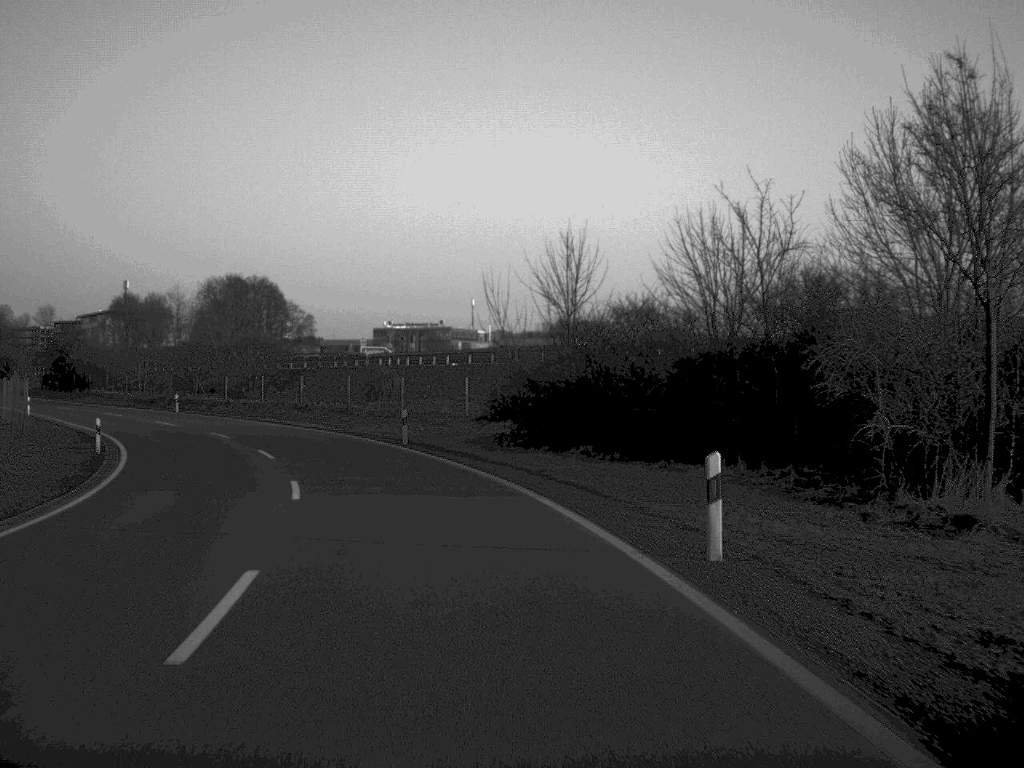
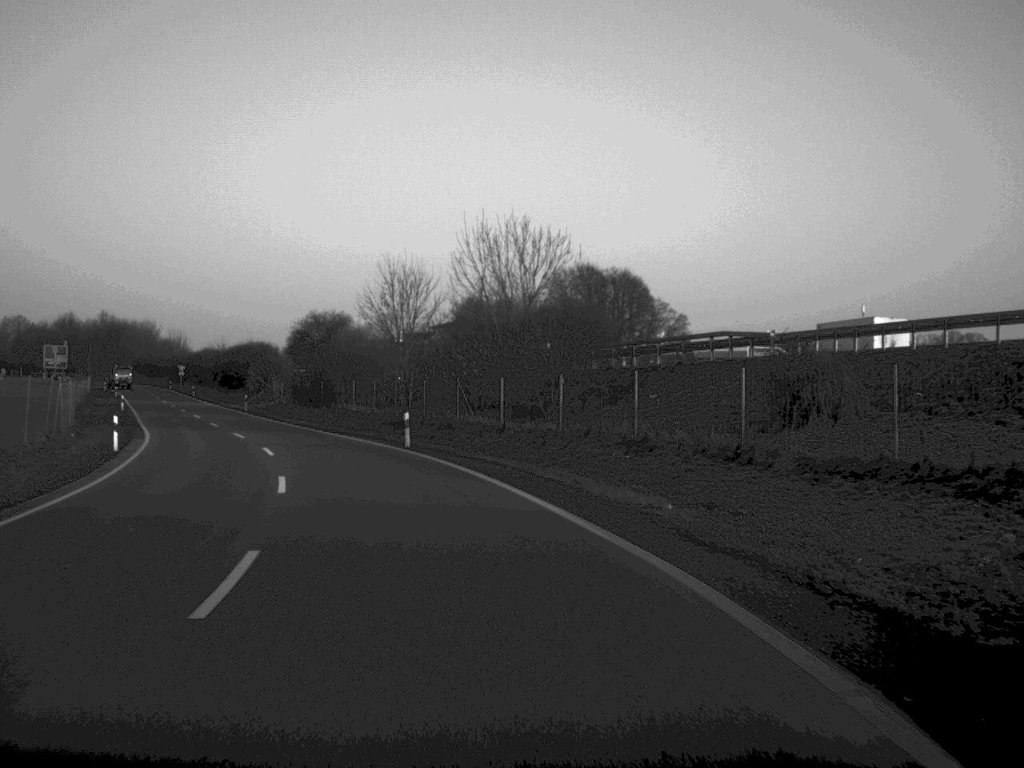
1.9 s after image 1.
(-4.8, +34.4) m; -17°
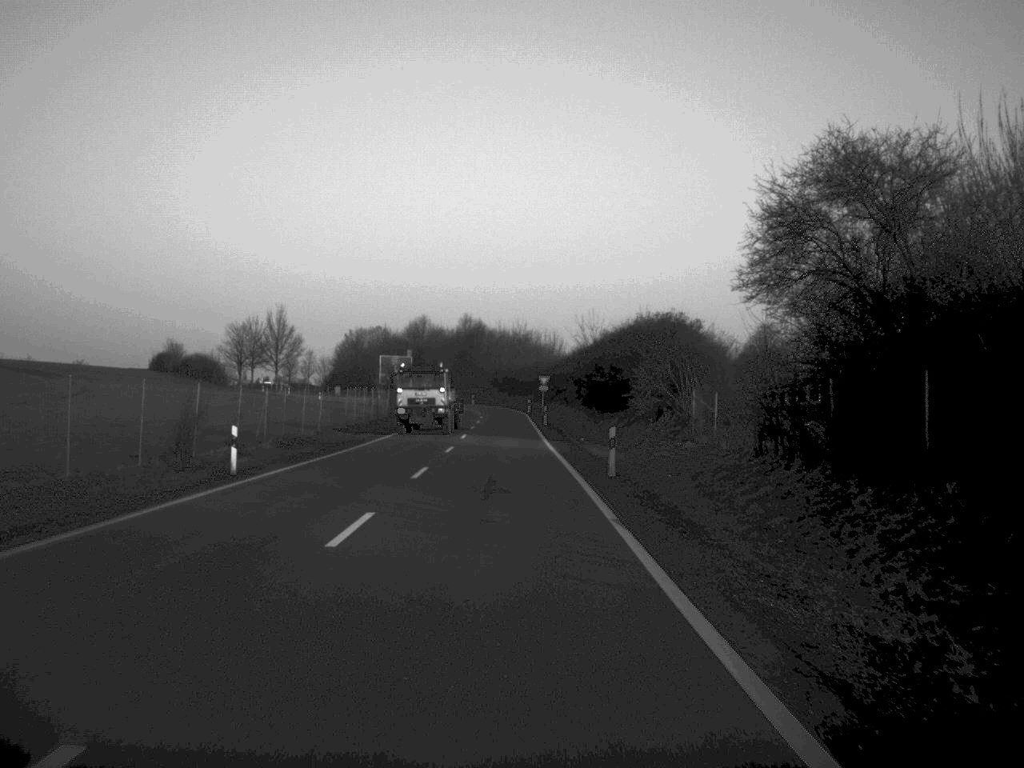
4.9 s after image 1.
(-10.7, +54.6) m; -18°
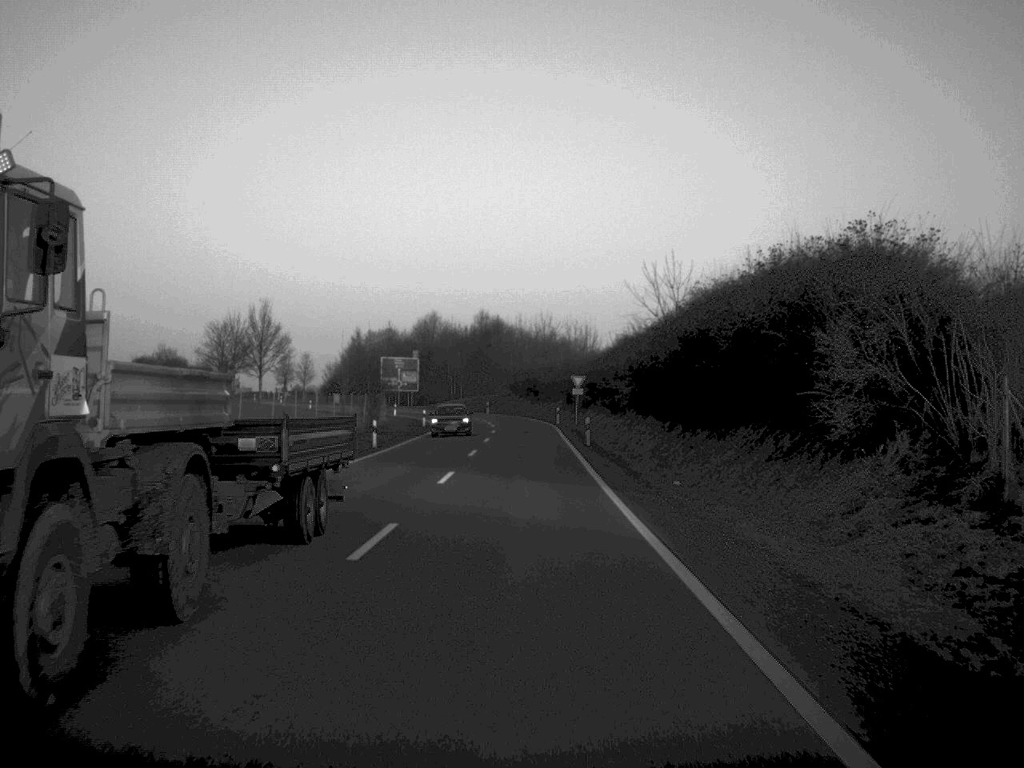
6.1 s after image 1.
(-0.3, +25.0) m; -1°
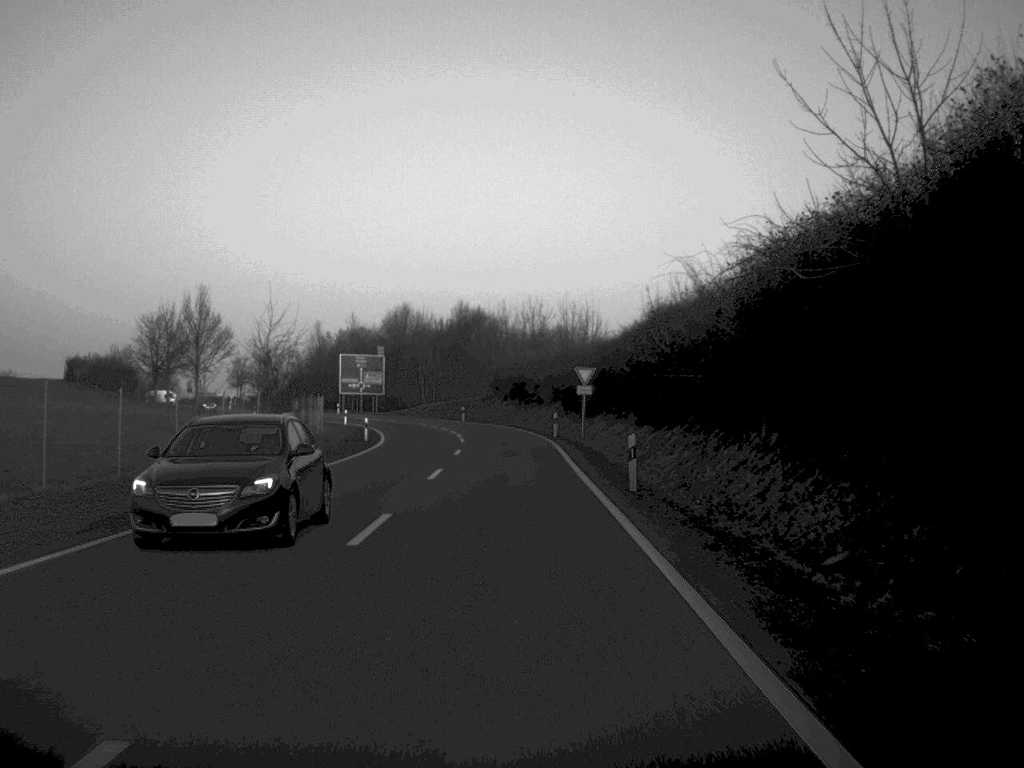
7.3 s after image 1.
(+0.1, +23.8) m; +1°
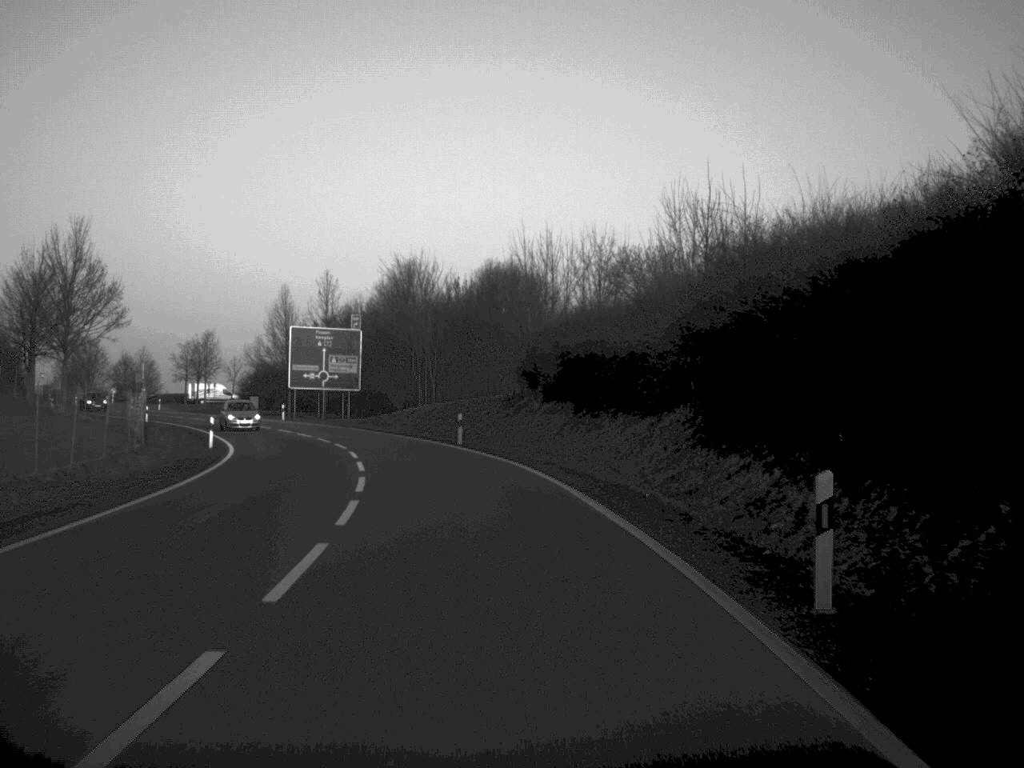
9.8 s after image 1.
(-0.5, +47.6) m; -2°
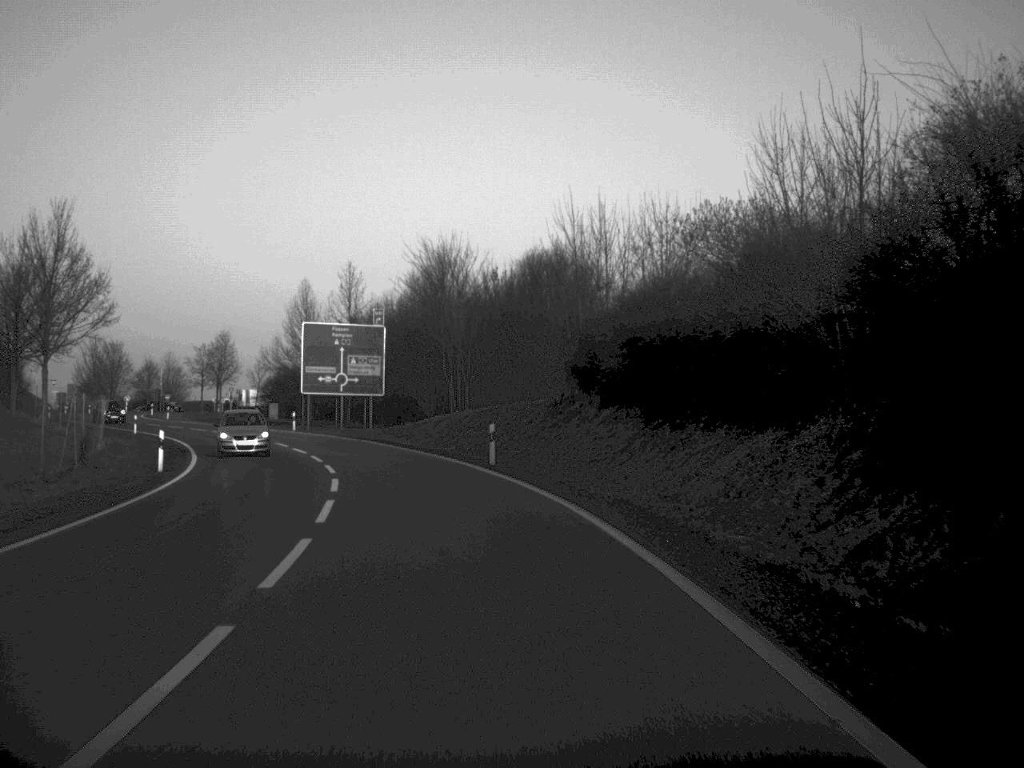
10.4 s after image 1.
(-0.2, +10.8) m; -2°
